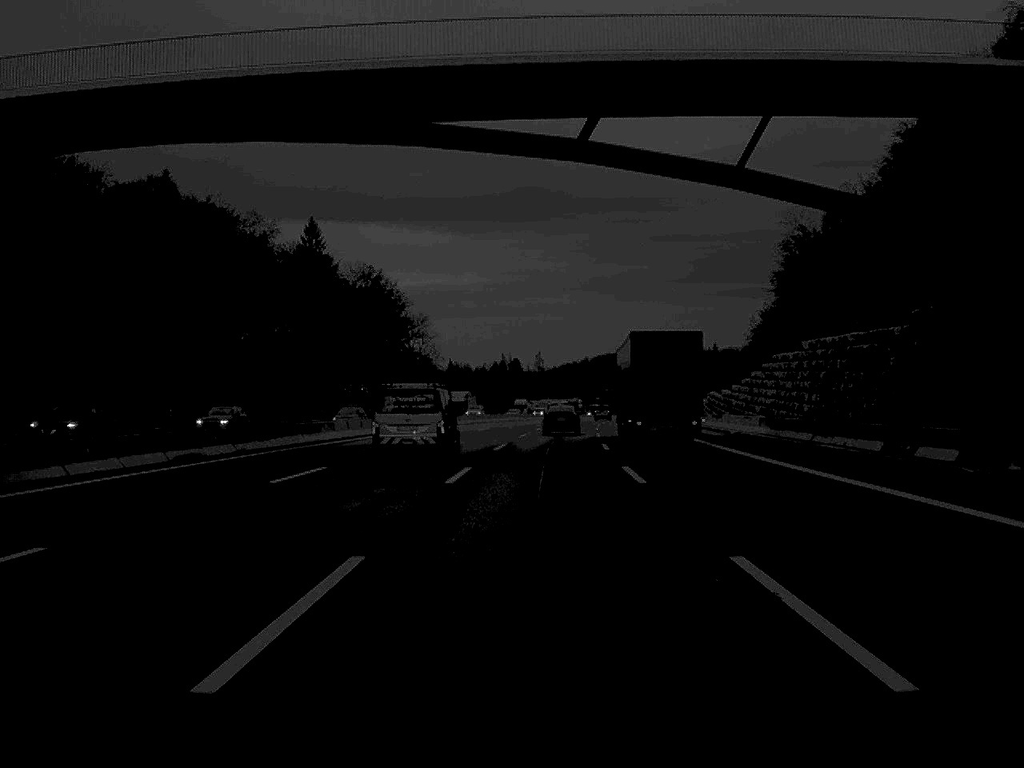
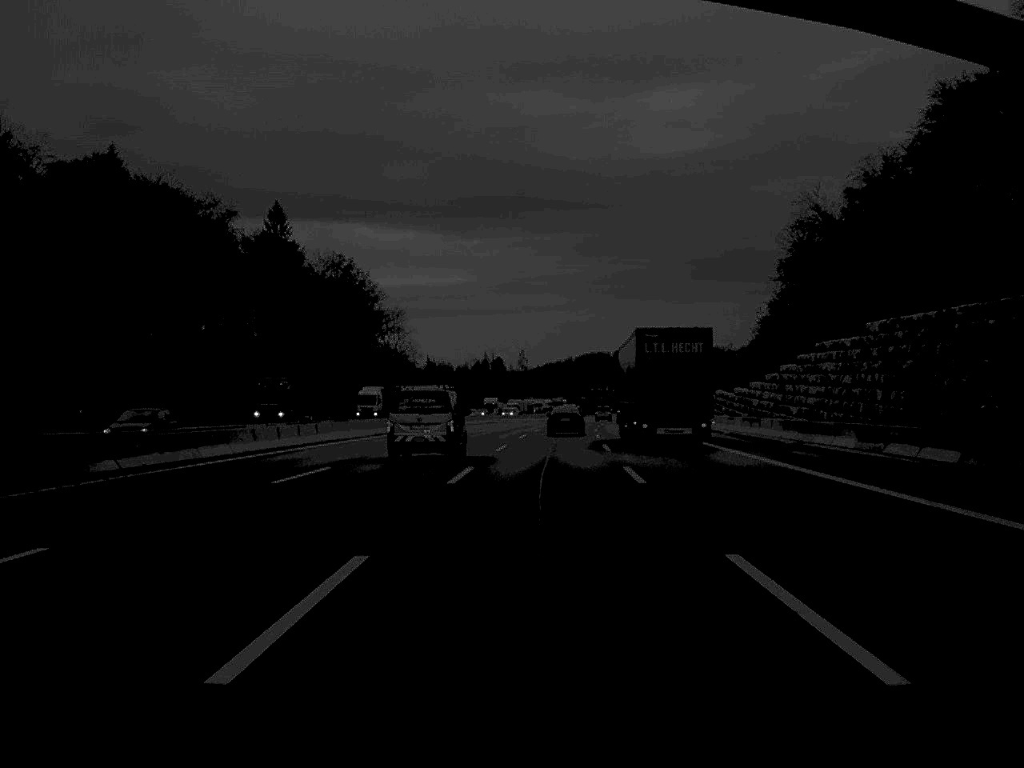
(+0.1, +17.7) m; +1°
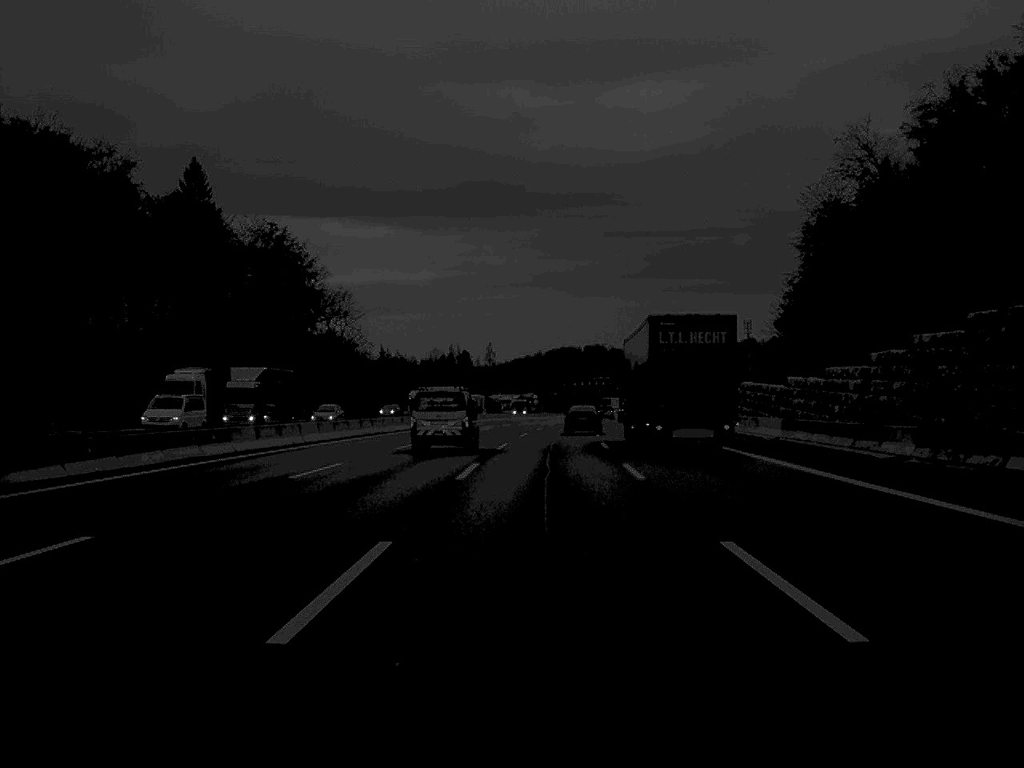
(+0.4, +34.6) m; +1°
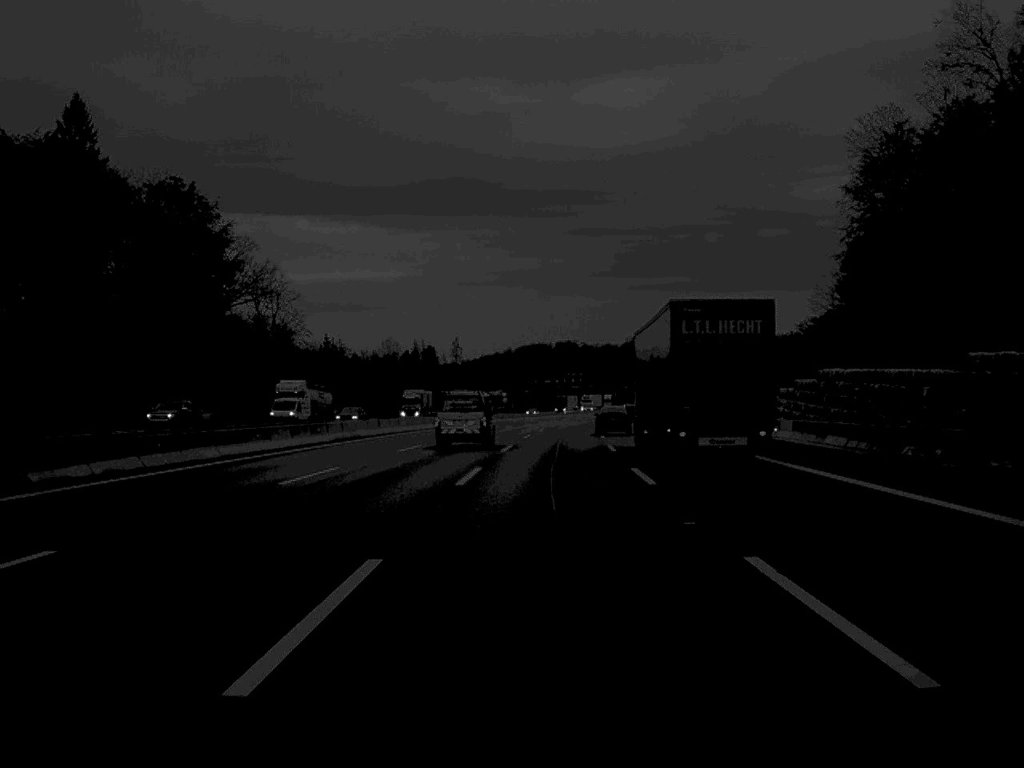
(+0.4, +37.1) m; +1°
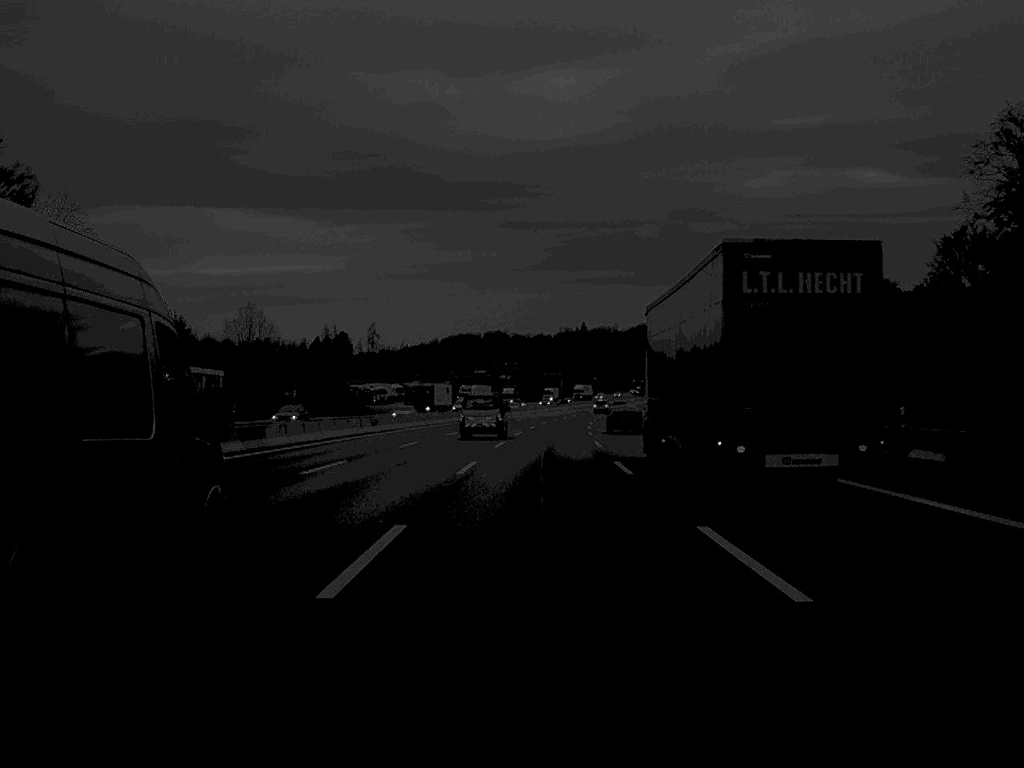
(+1.8, +68.5) m; +3°
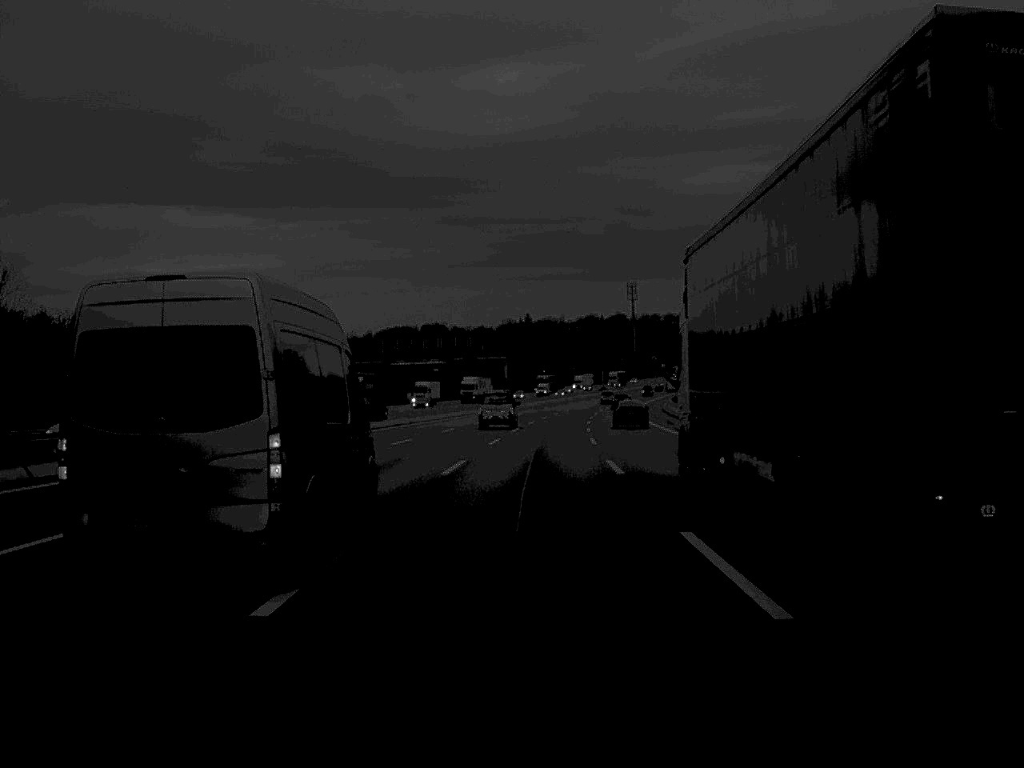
(+1.7, +72.5) m; +3°
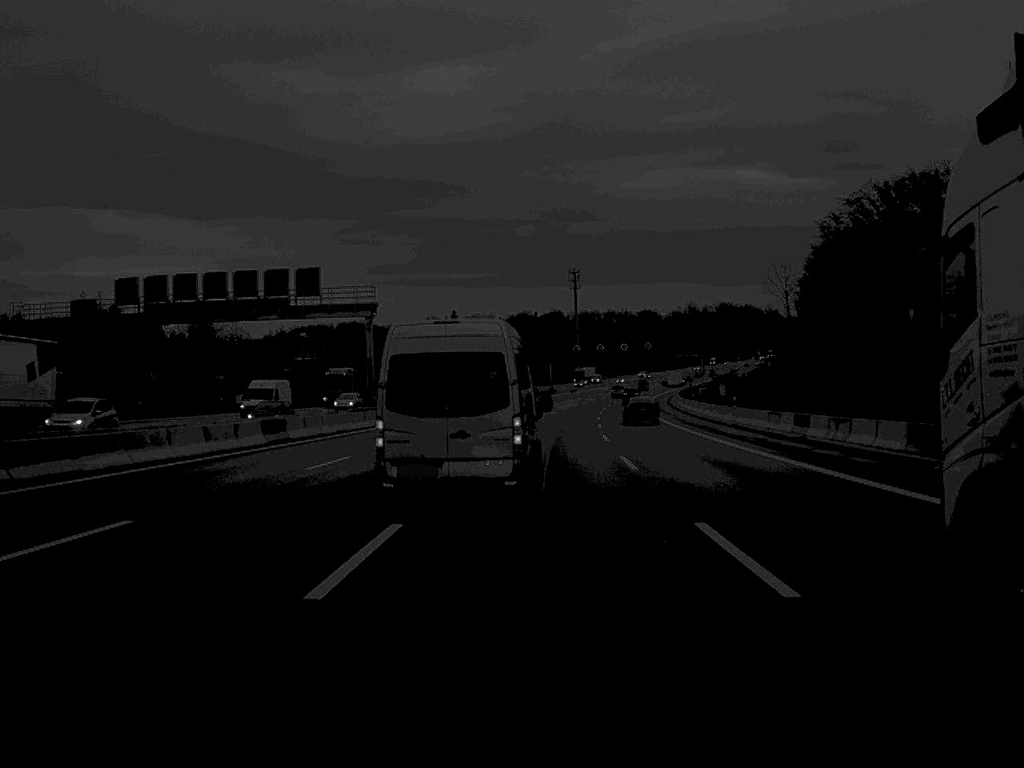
(+2.3, +88.4) m; +3°
